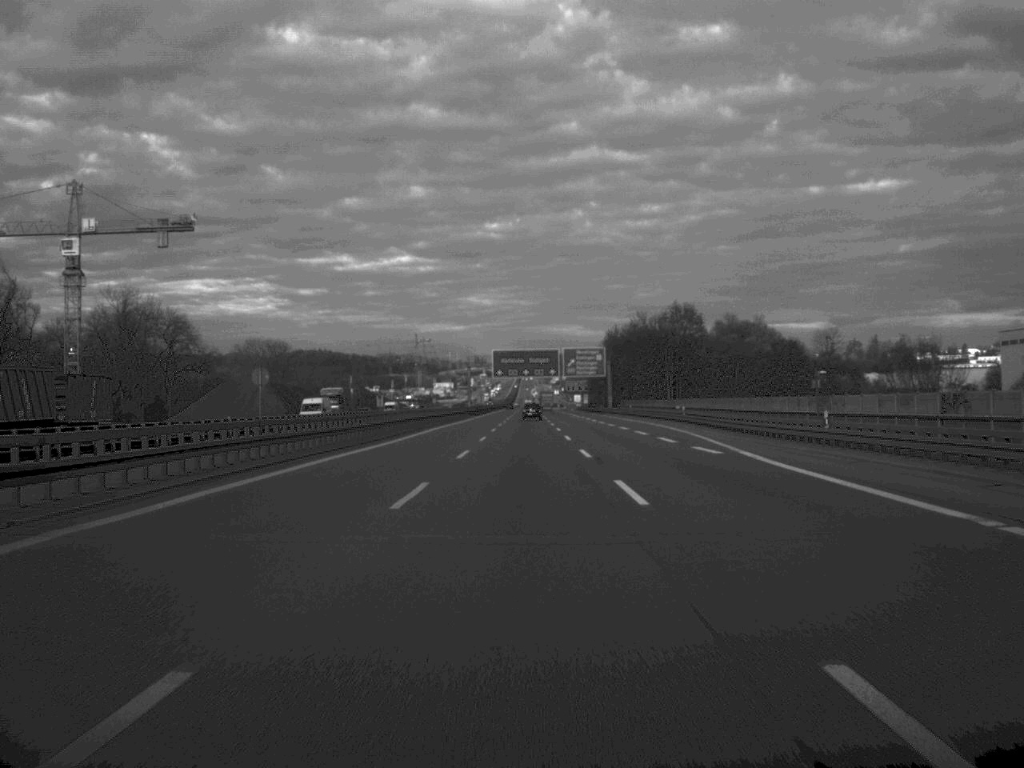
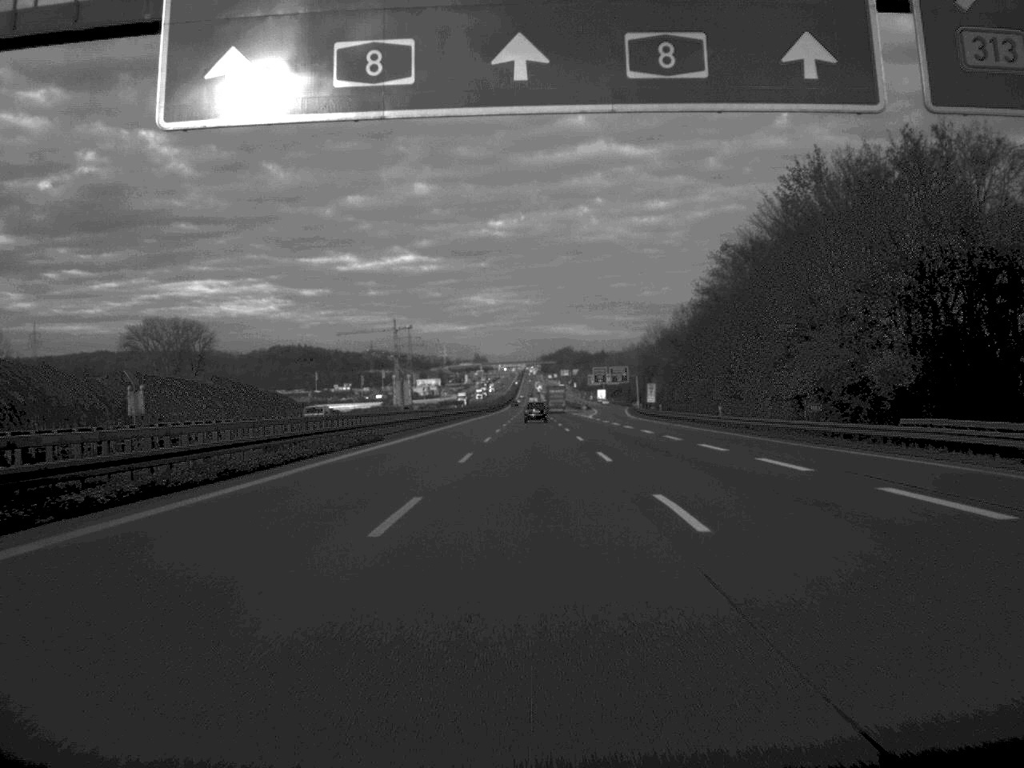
(-0.2, +166.4) m; 0°
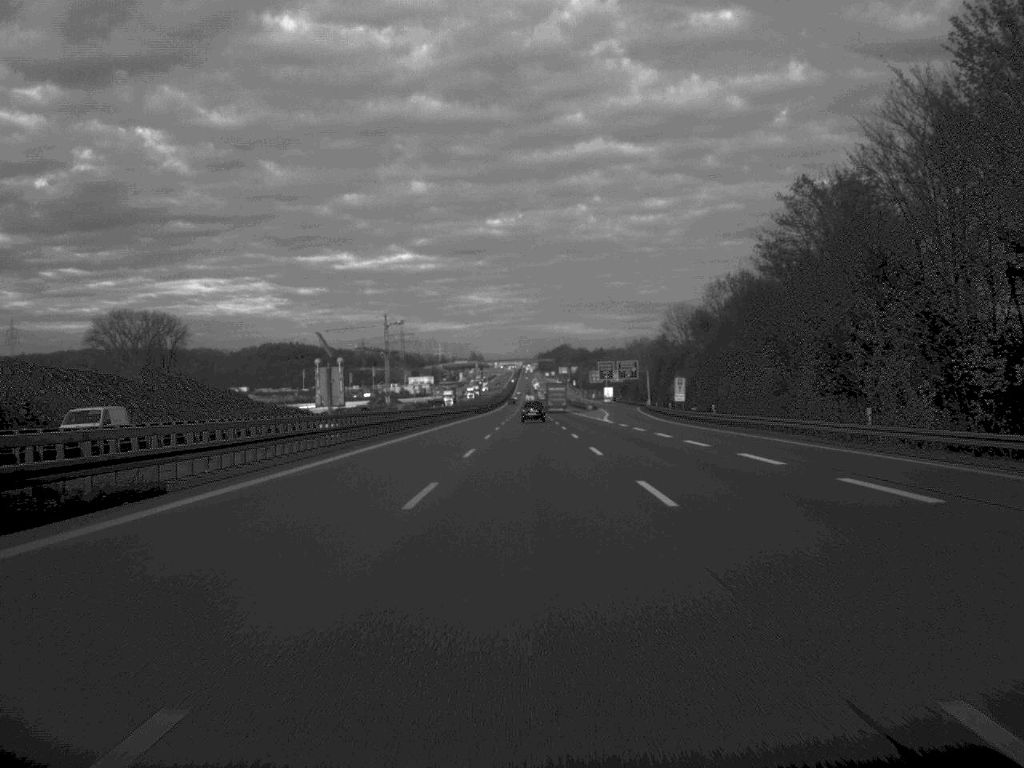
(0.0, +31.8) m; 0°
